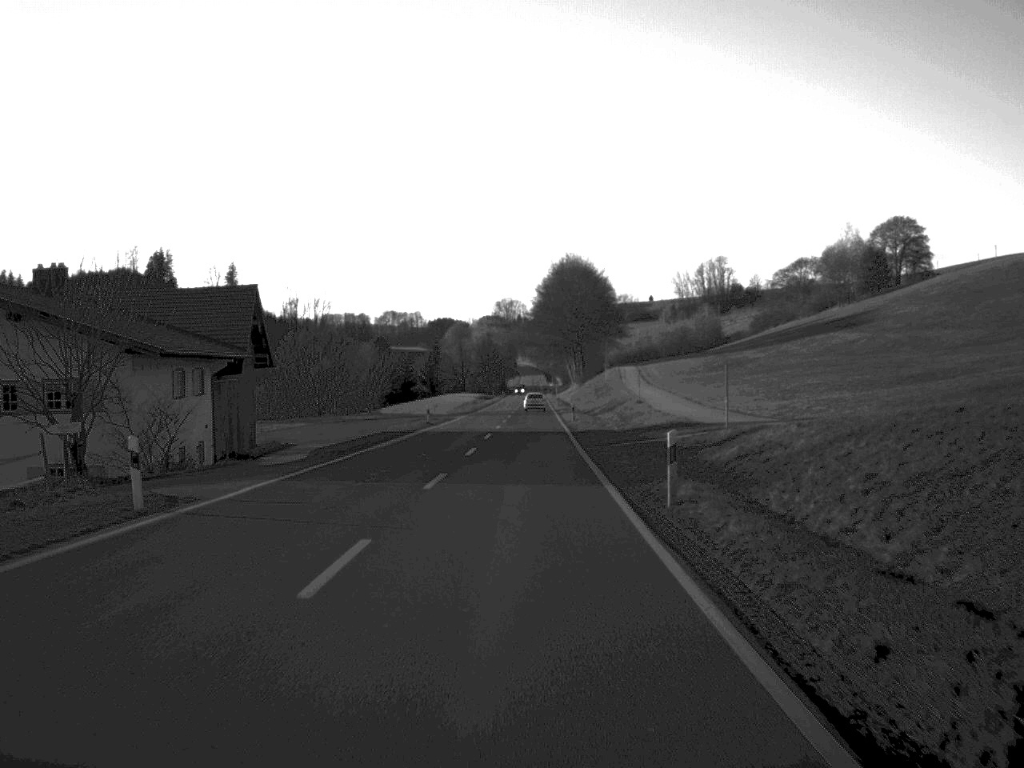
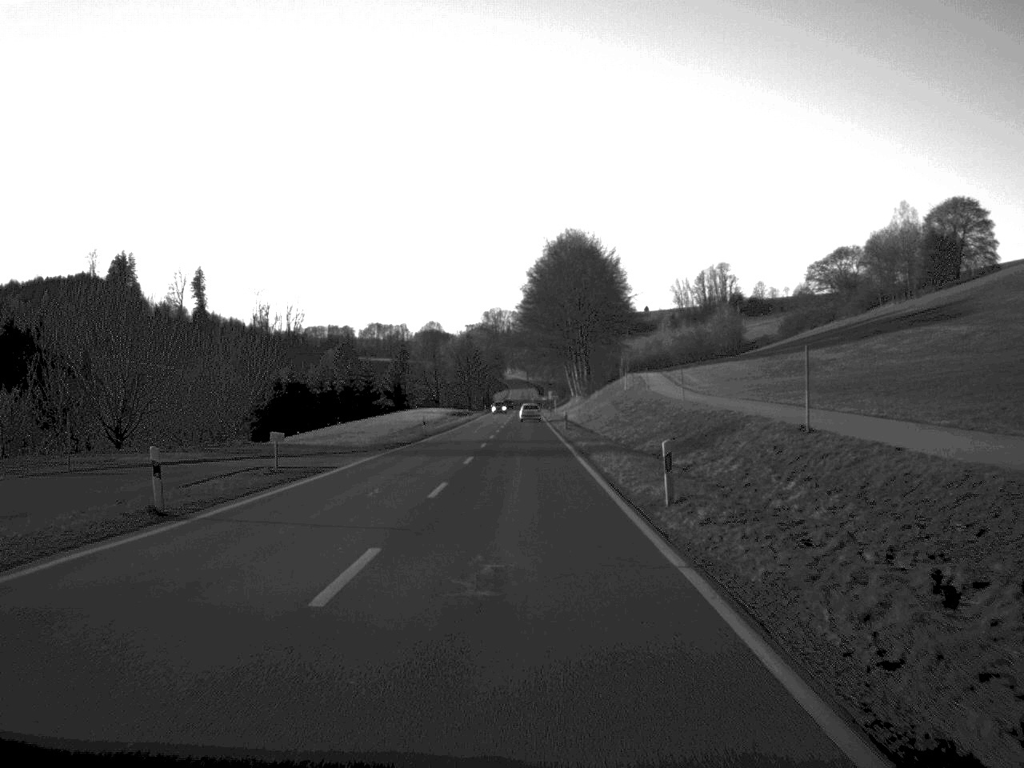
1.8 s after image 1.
(+0.2, +47.6) m; 0°
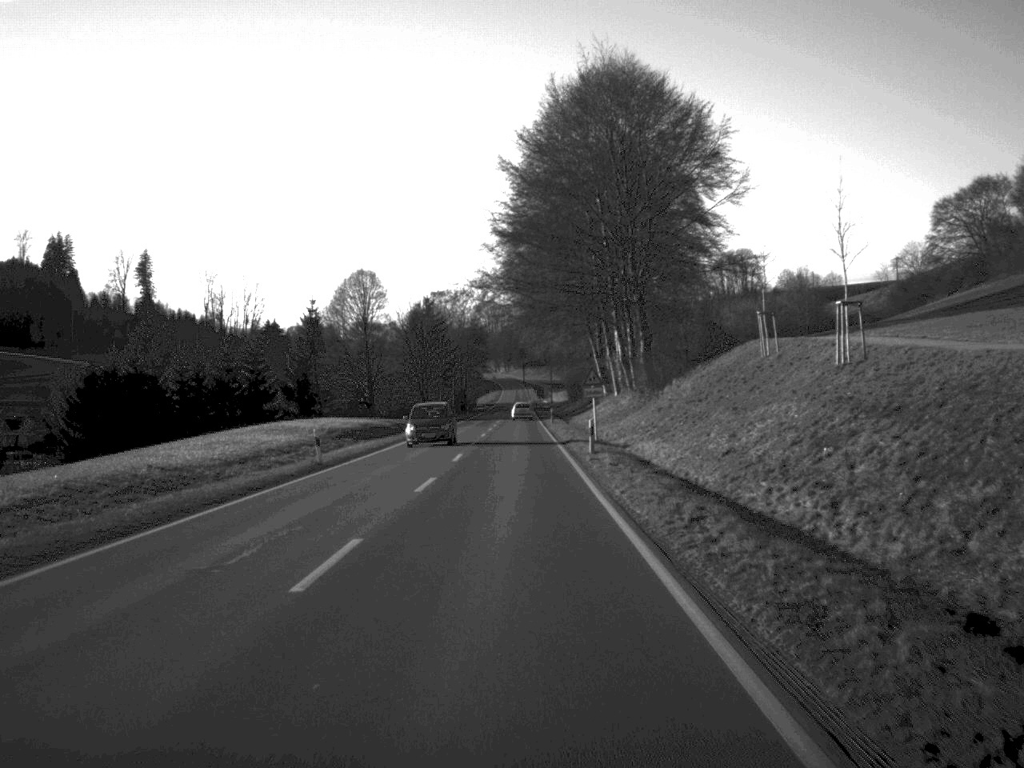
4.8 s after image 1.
(+0.2, +82.1) m; 0°
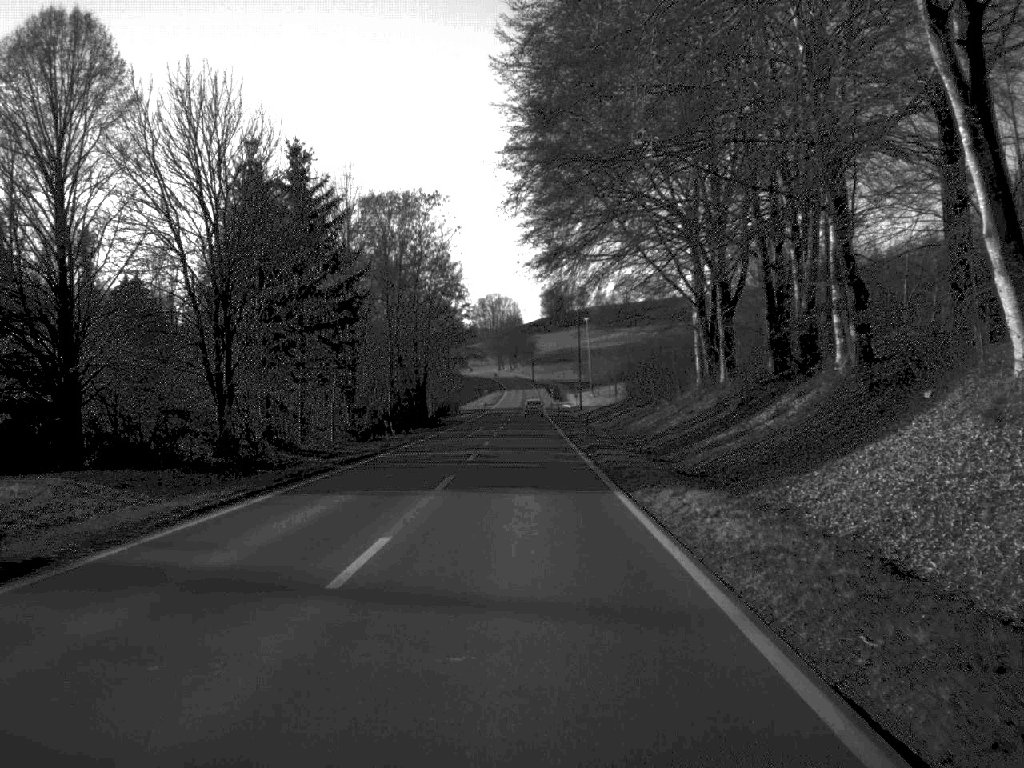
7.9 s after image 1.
(-0.5, +82.9) m; -1°
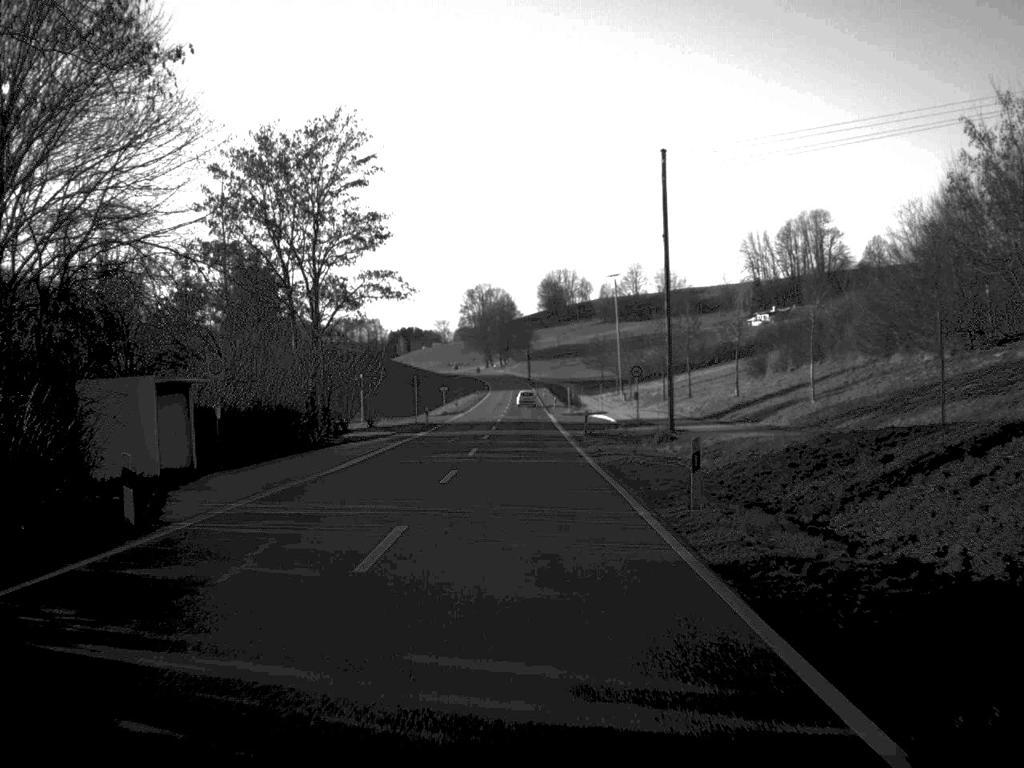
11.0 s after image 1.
(+0.1, +82.0) m; 0°
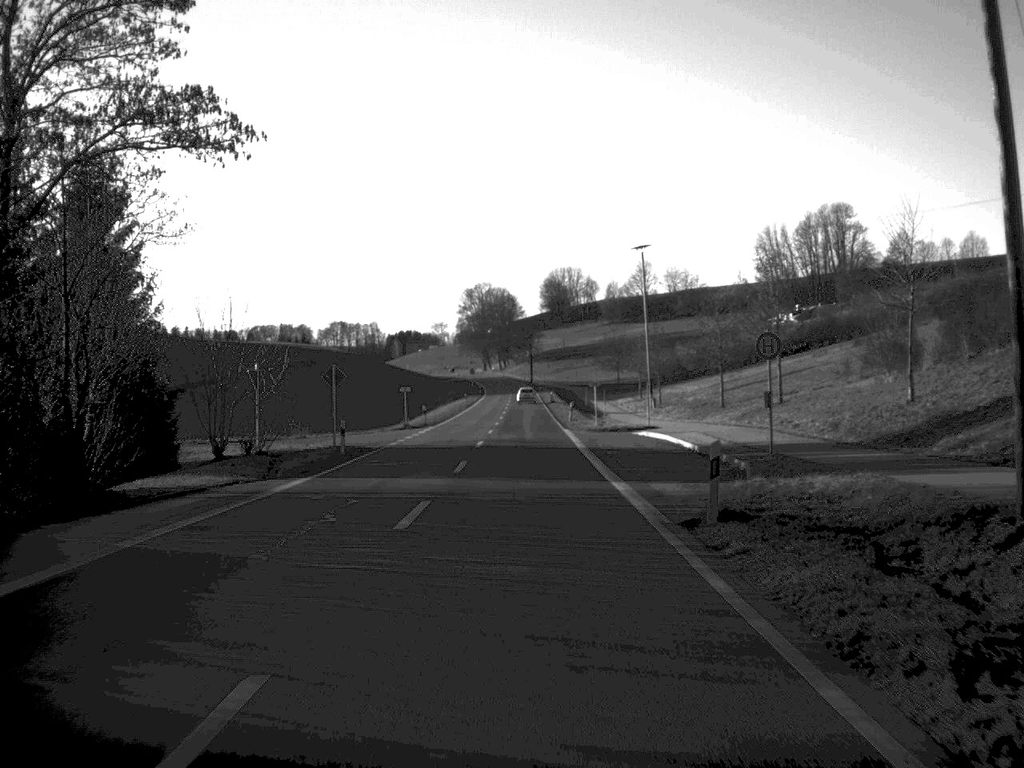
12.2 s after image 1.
(0.0, +32.1) m; 0°
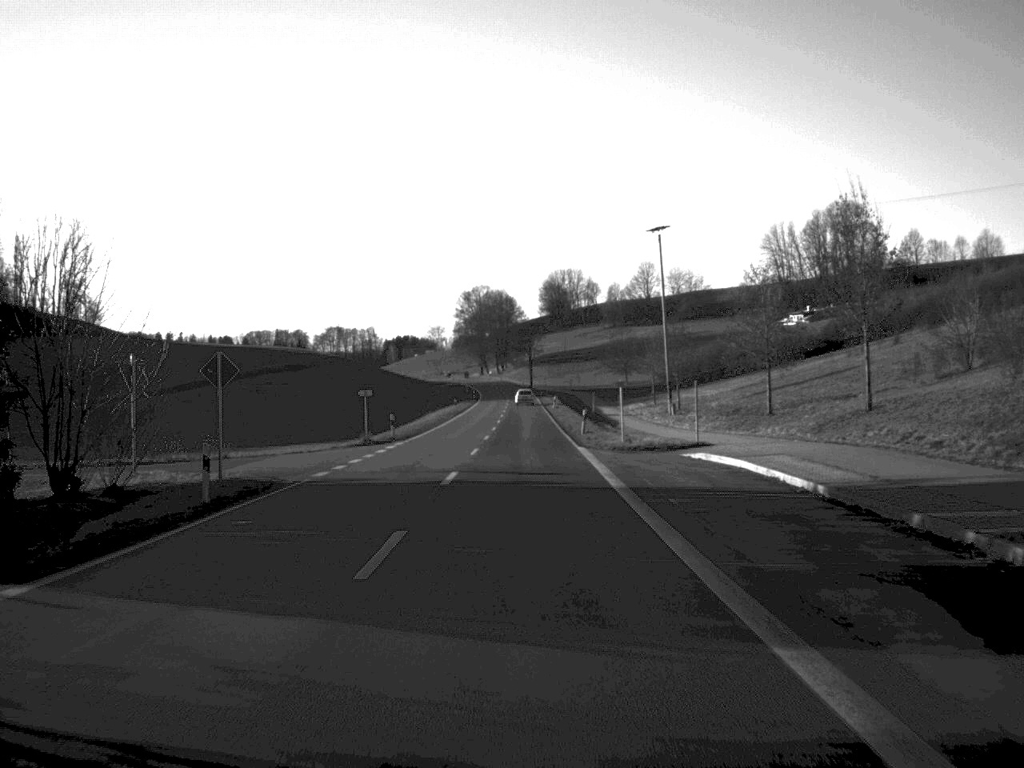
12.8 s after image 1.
(0.0, +15.7) m; 0°
